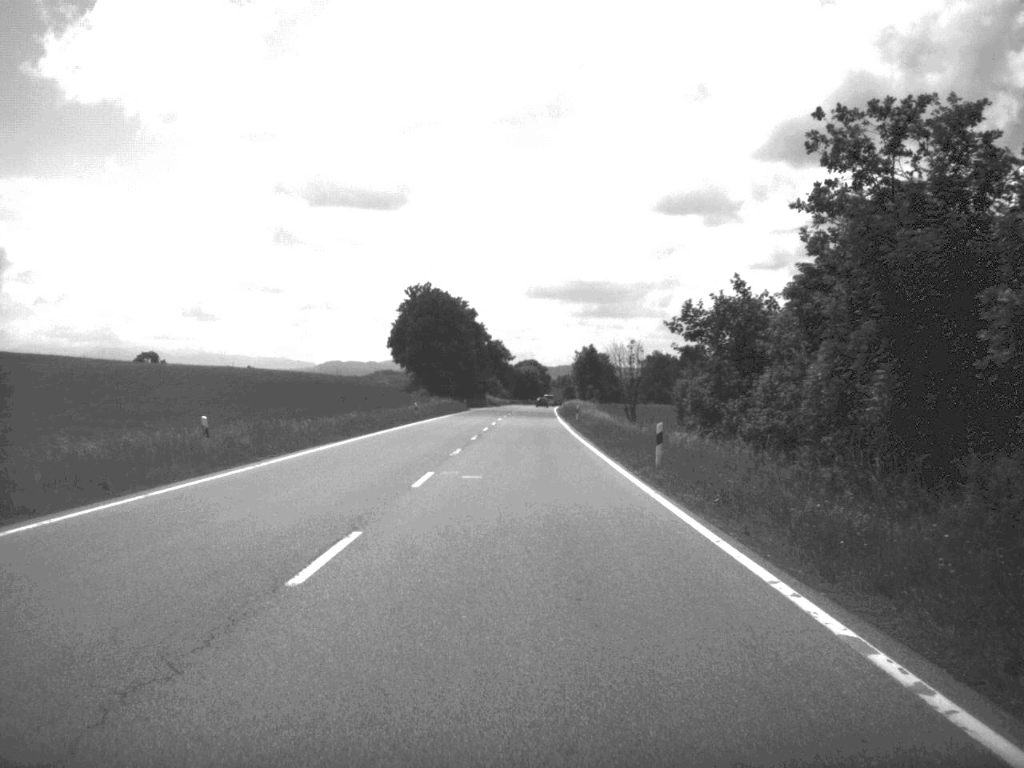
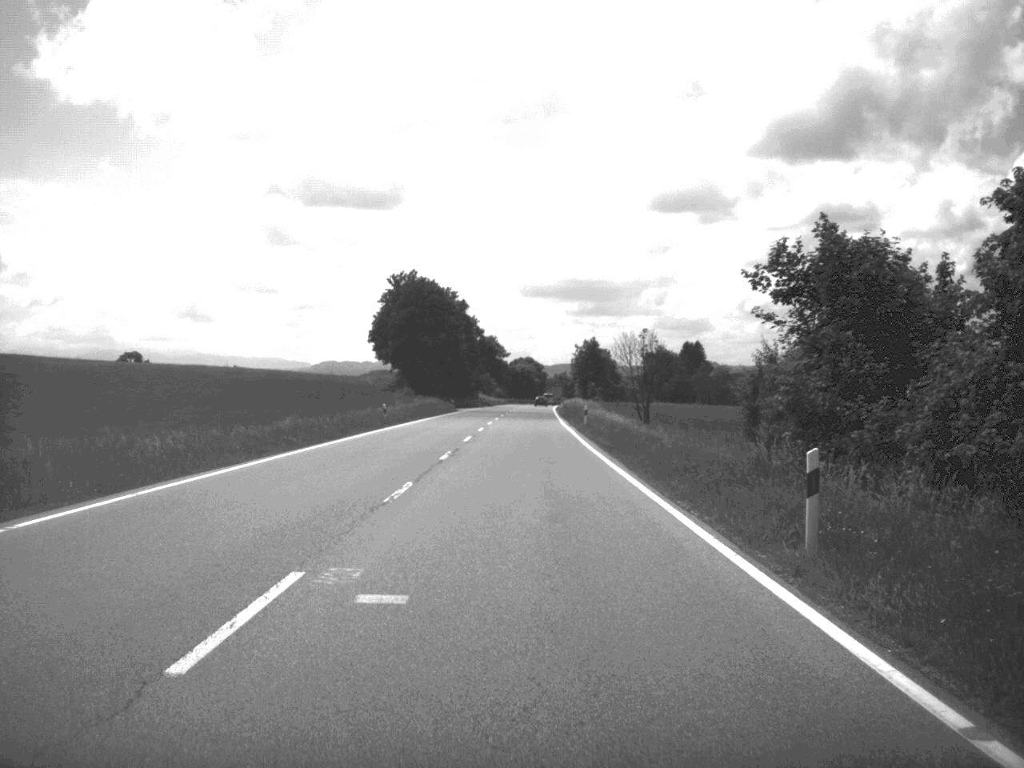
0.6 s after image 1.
(0.0, +15.0) m; 0°
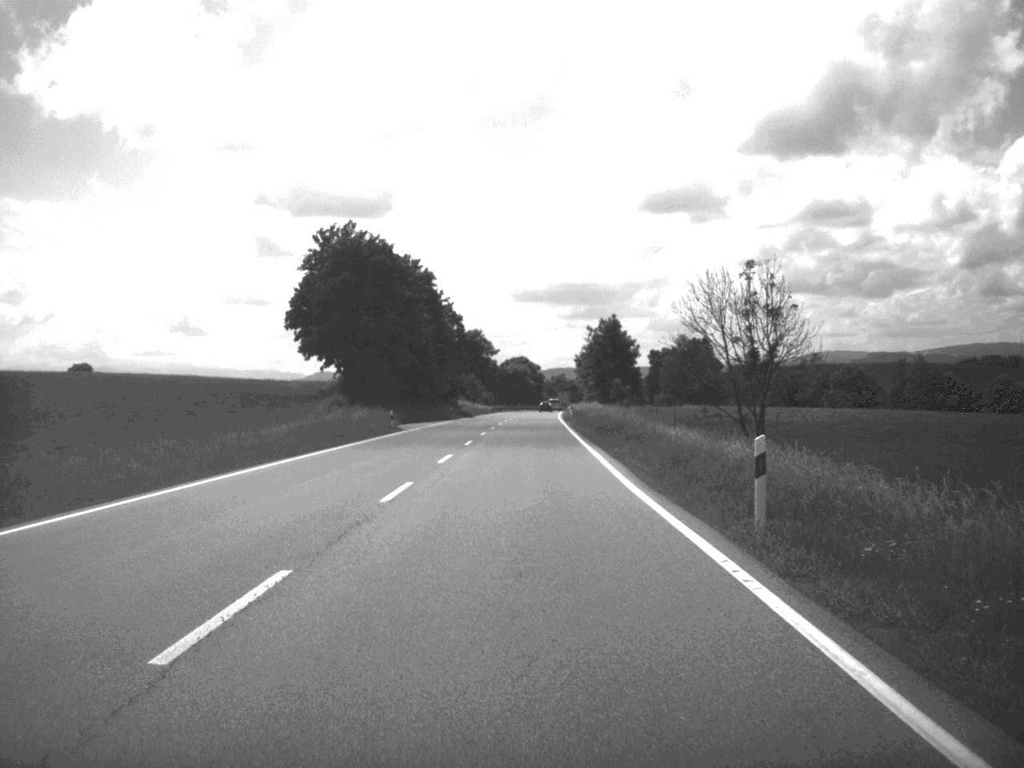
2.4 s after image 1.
(+0.1, +46.7) m; 0°
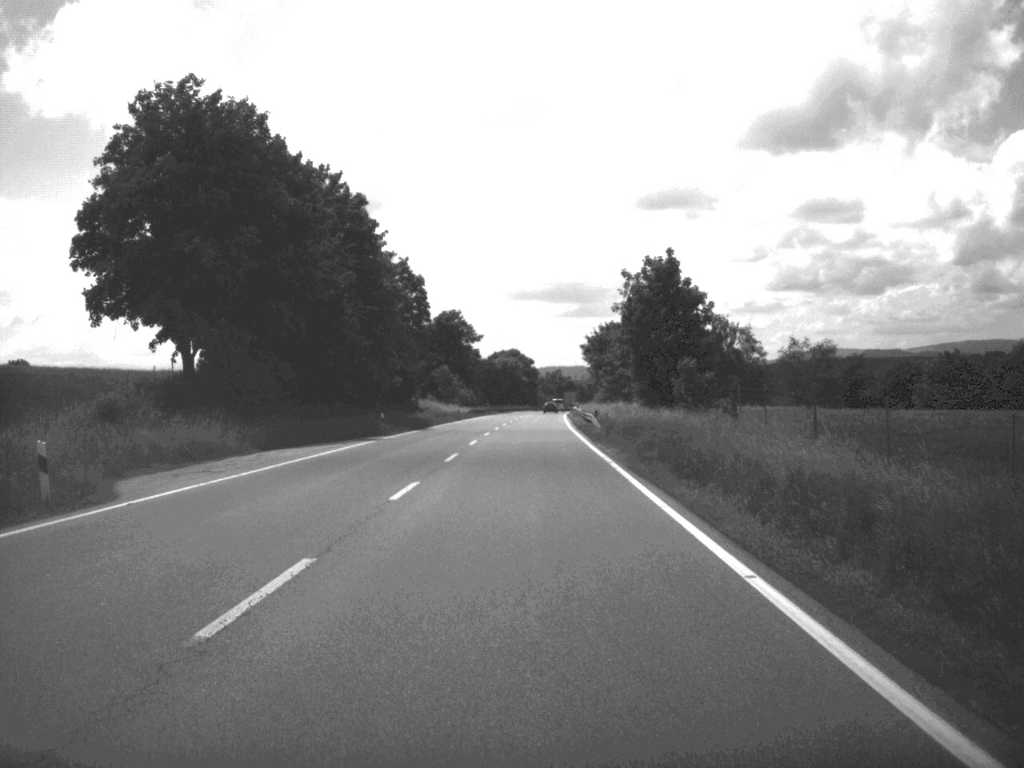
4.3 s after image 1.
(+0.1, +46.4) m; 0°
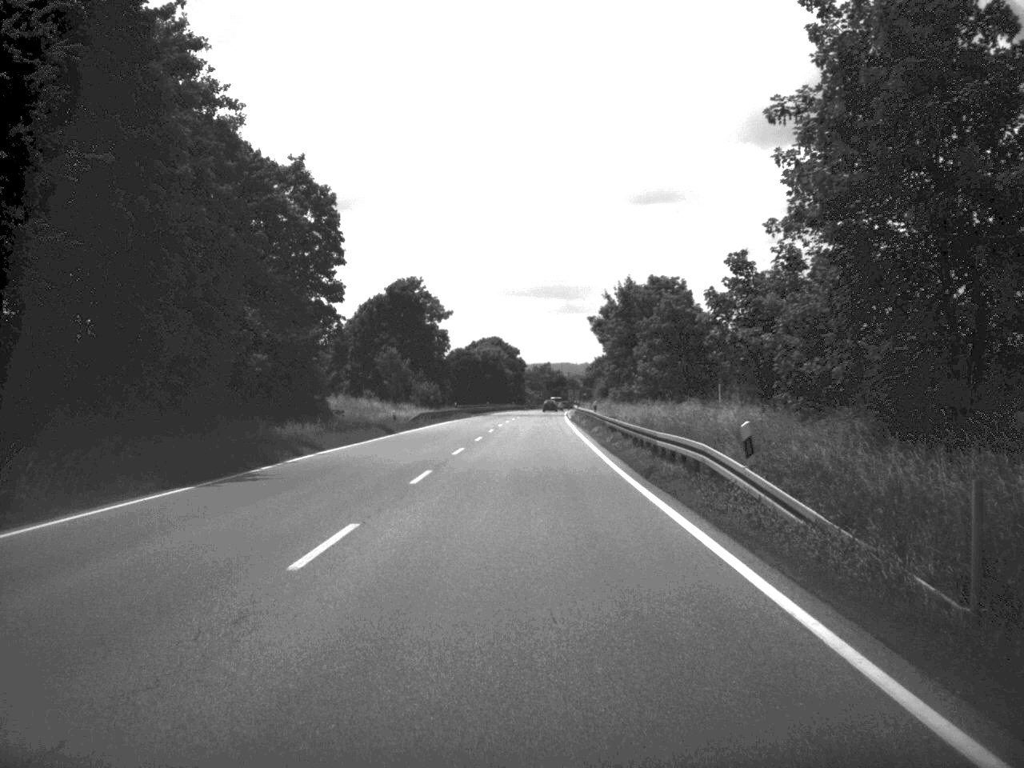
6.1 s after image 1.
(+0.1, +43.5) m; 0°
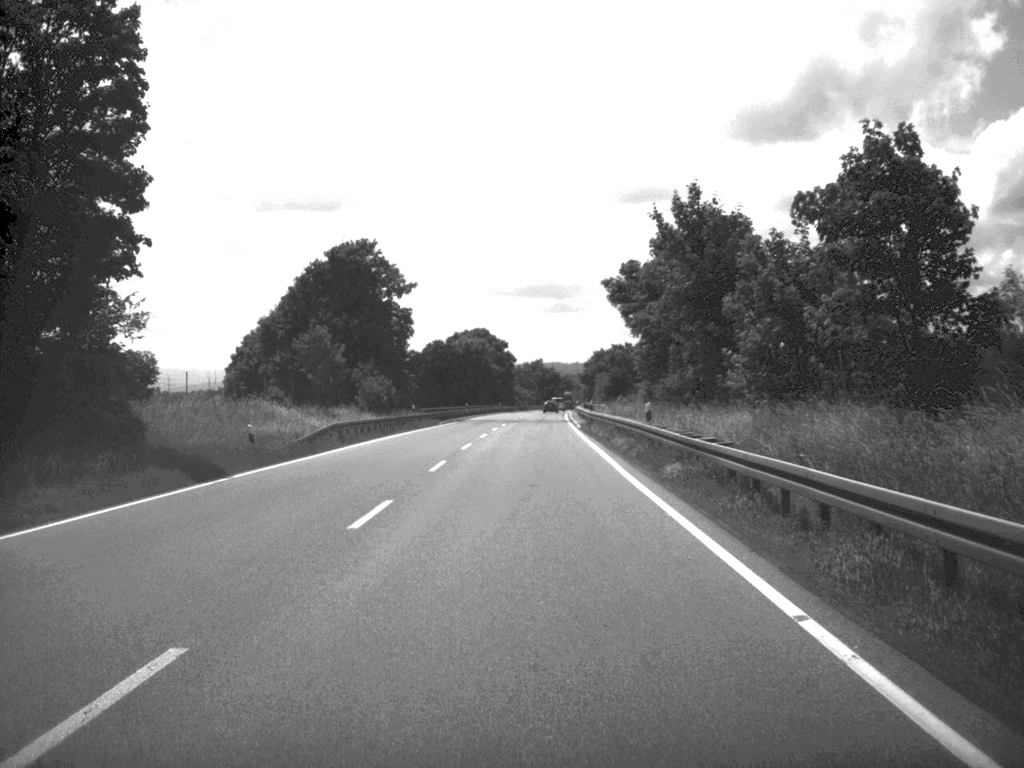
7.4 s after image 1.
(+0.1, +31.4) m; 0°
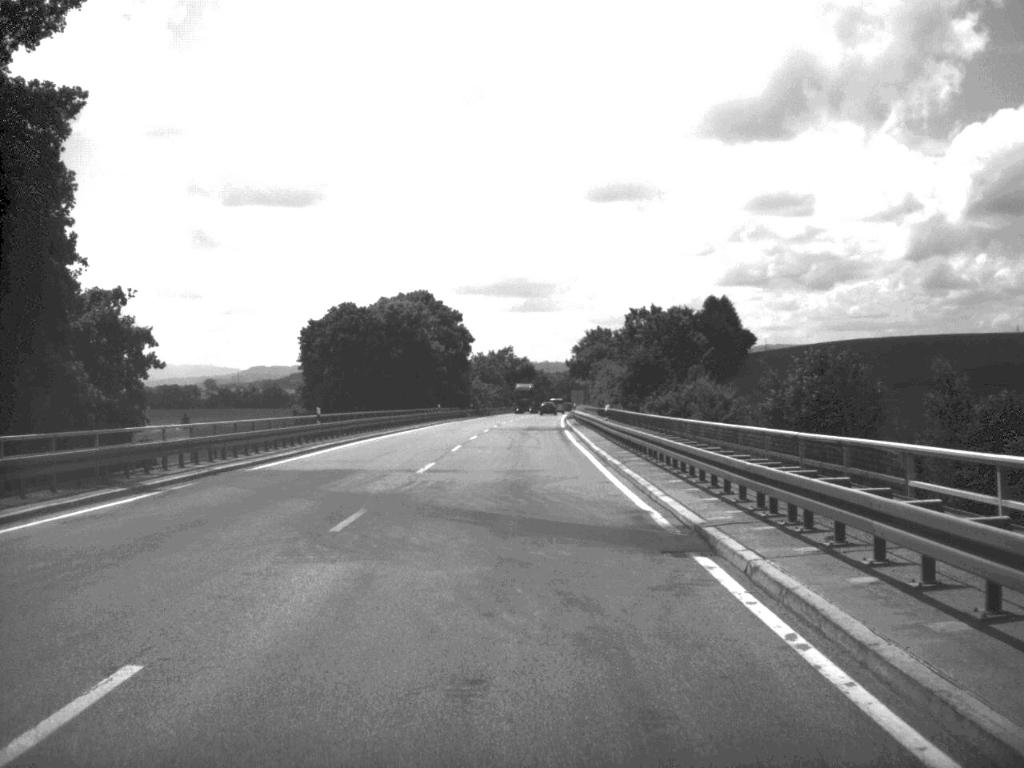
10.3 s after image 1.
(+0.6, +70.8) m; +1°
